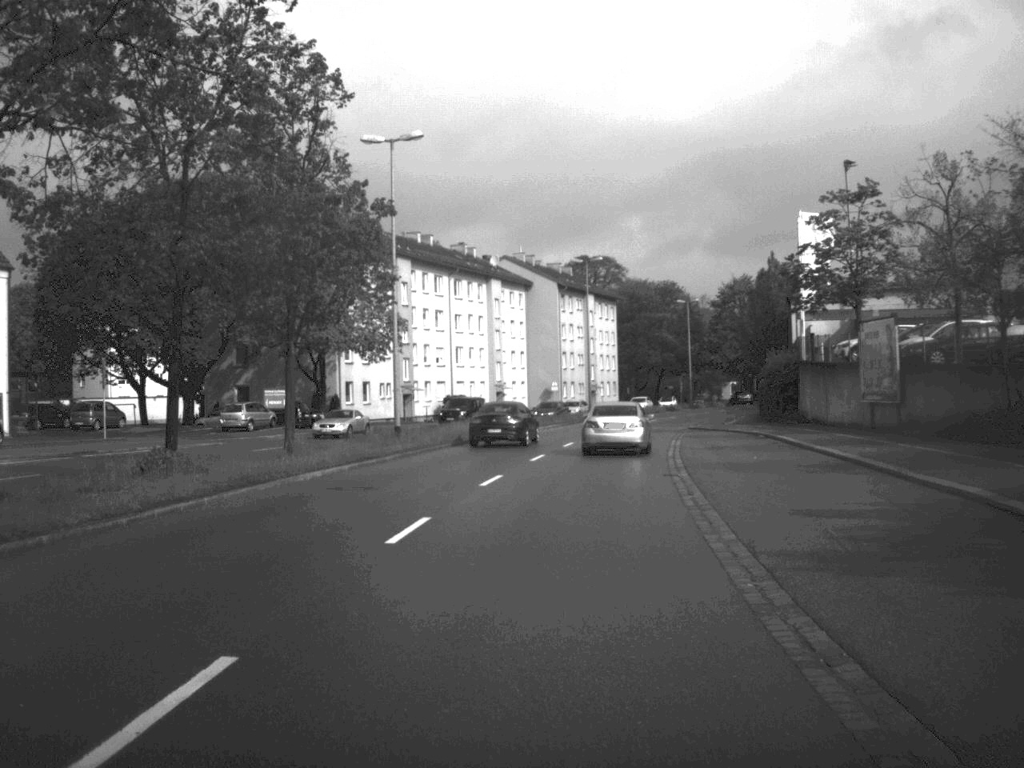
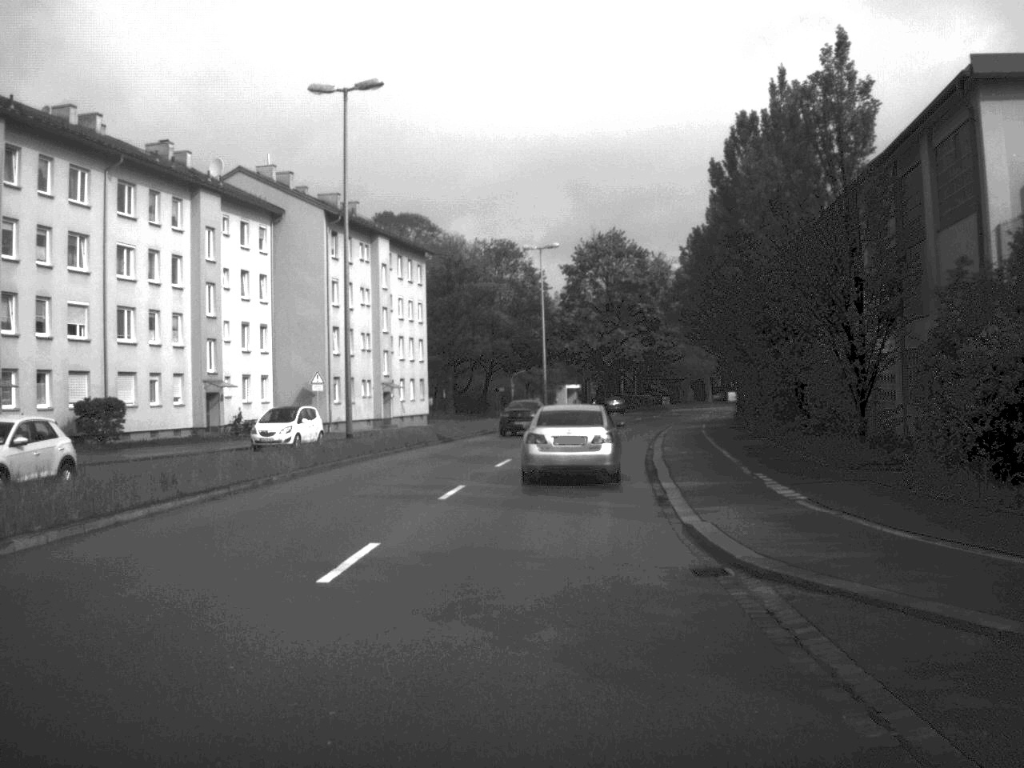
(+3.6, +46.6) m; +8°
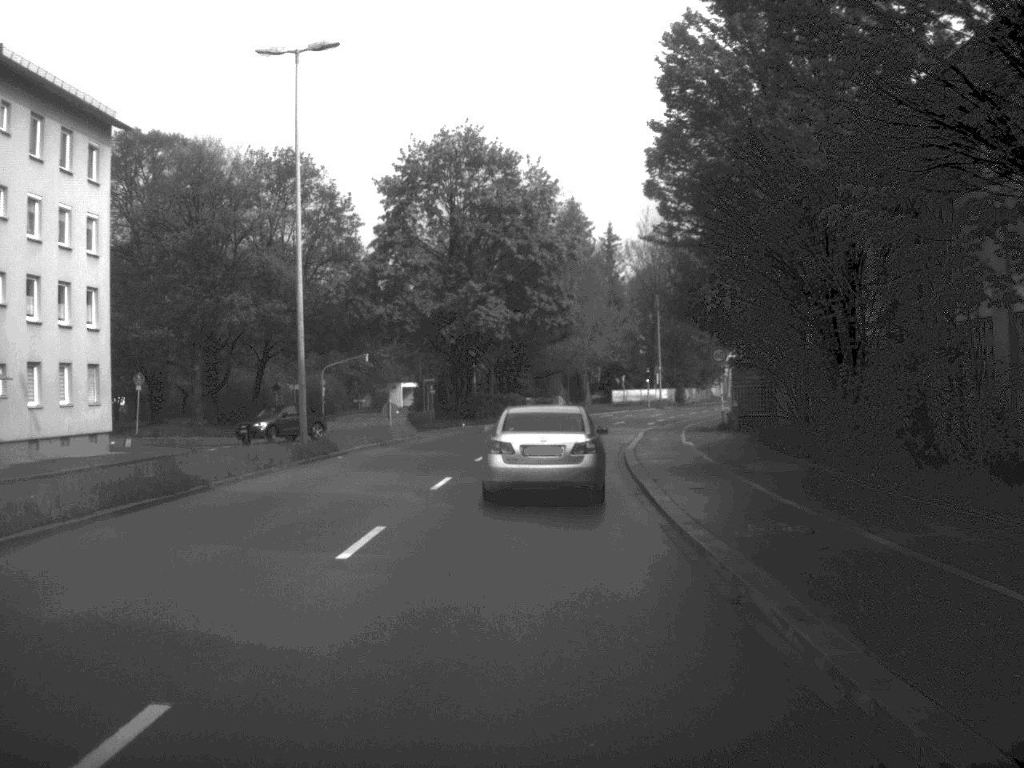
(+2.5, +42.5) m; +7°
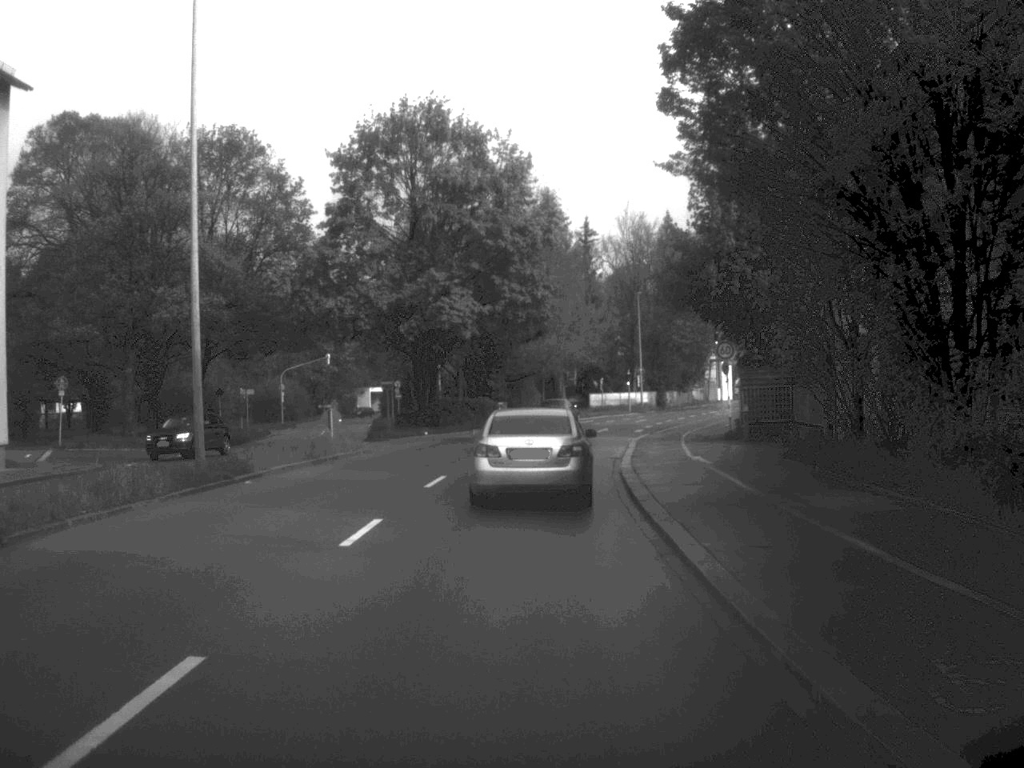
(+0.1, +7.5) m; +1°
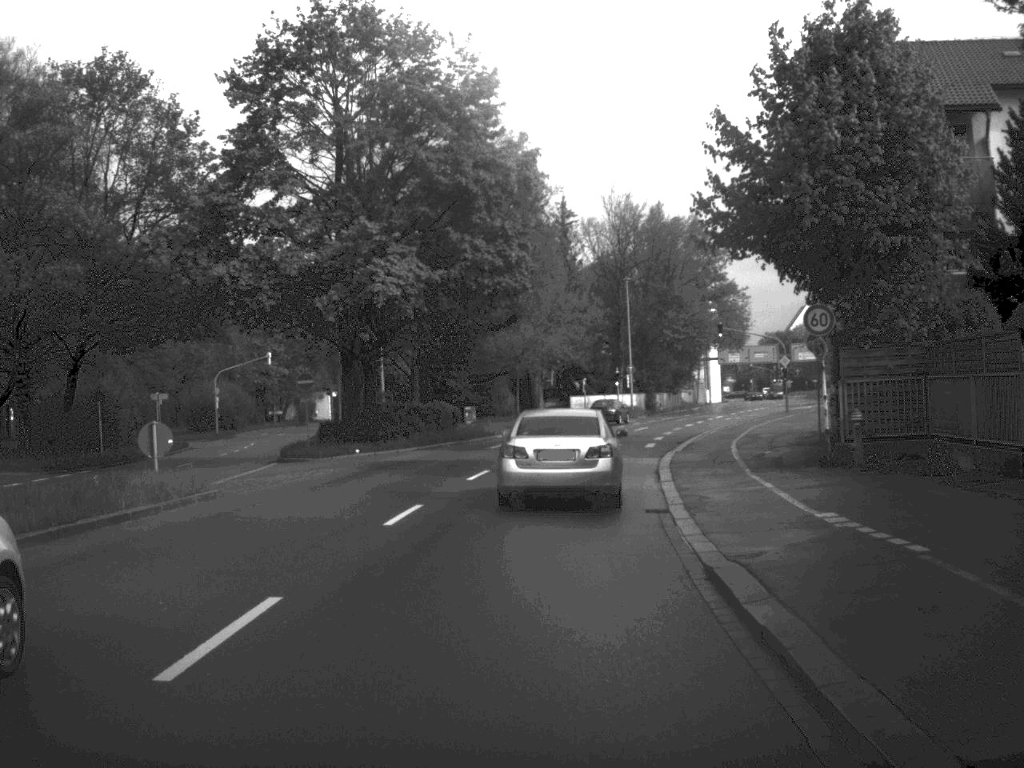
(+0.1, +15.4) m; +1°
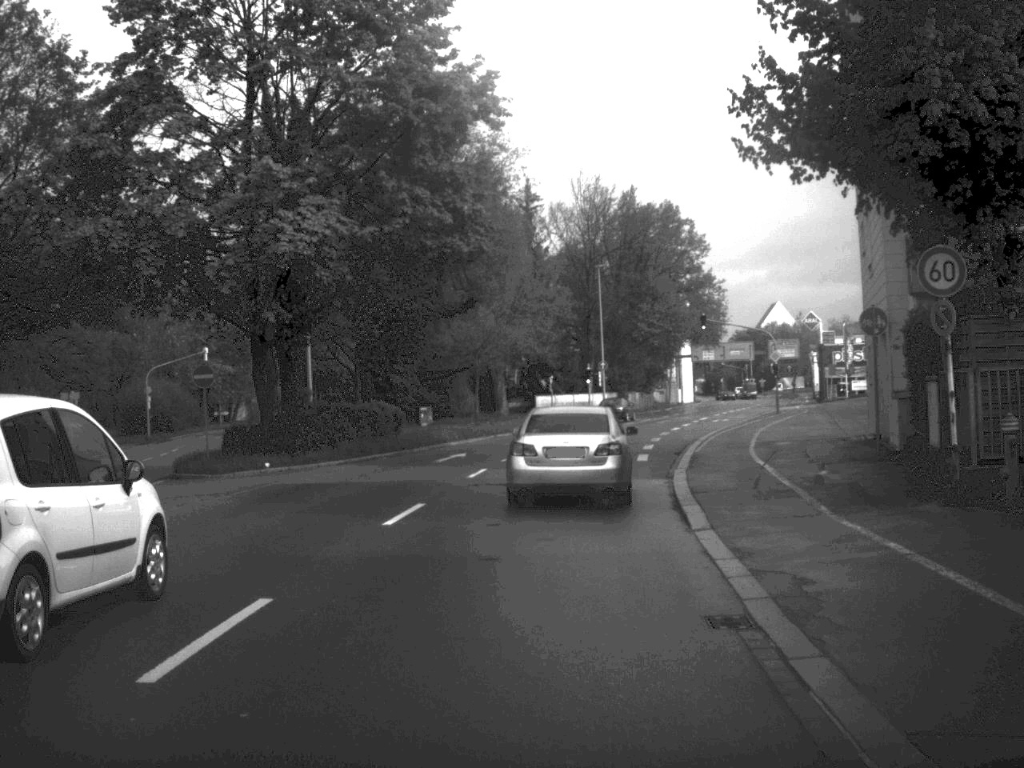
(+0.1, +9.0) m; +2°
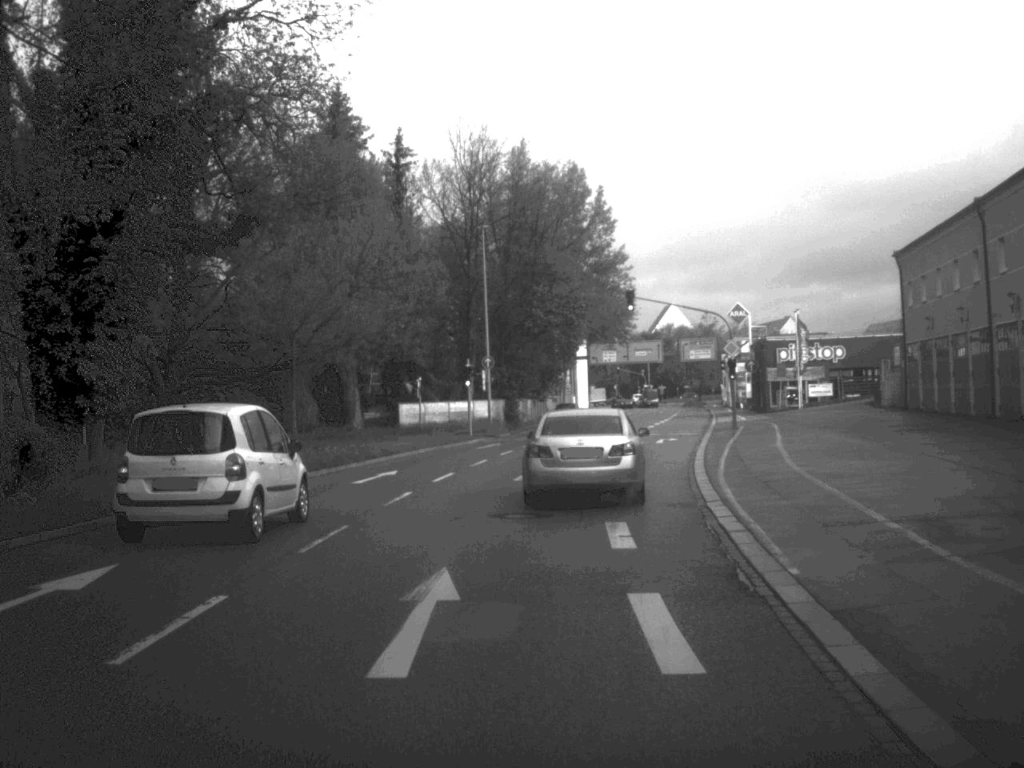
(+1.0, +22.9) m; +5°
